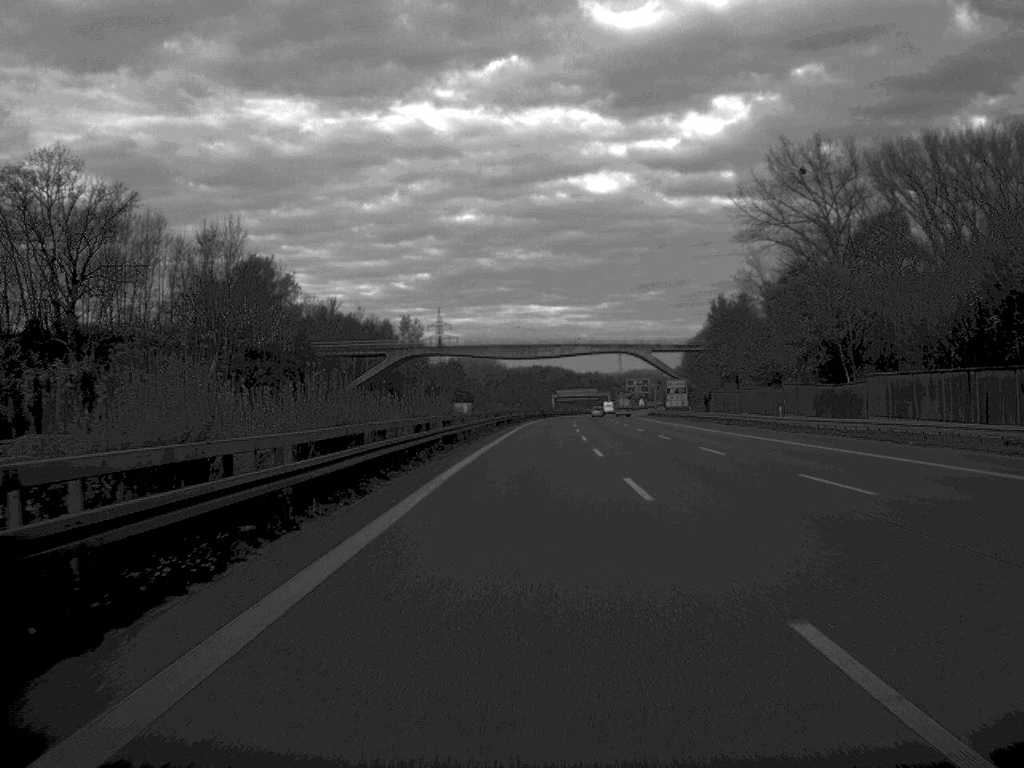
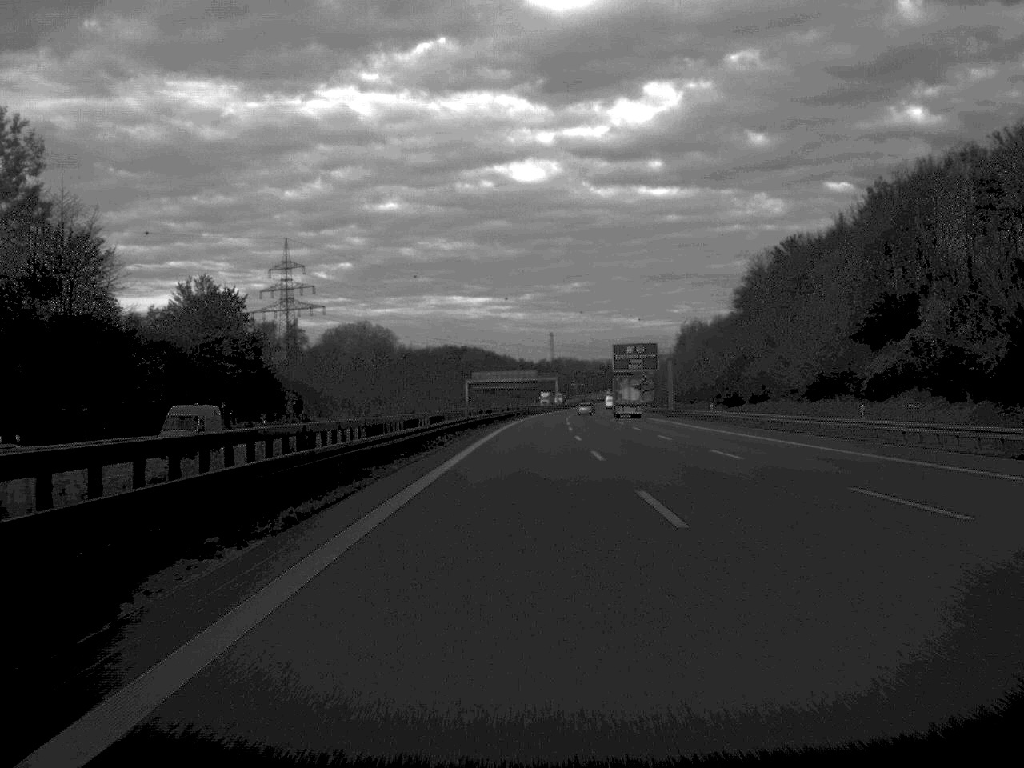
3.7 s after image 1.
(+5.1, +166.3) m; +4°
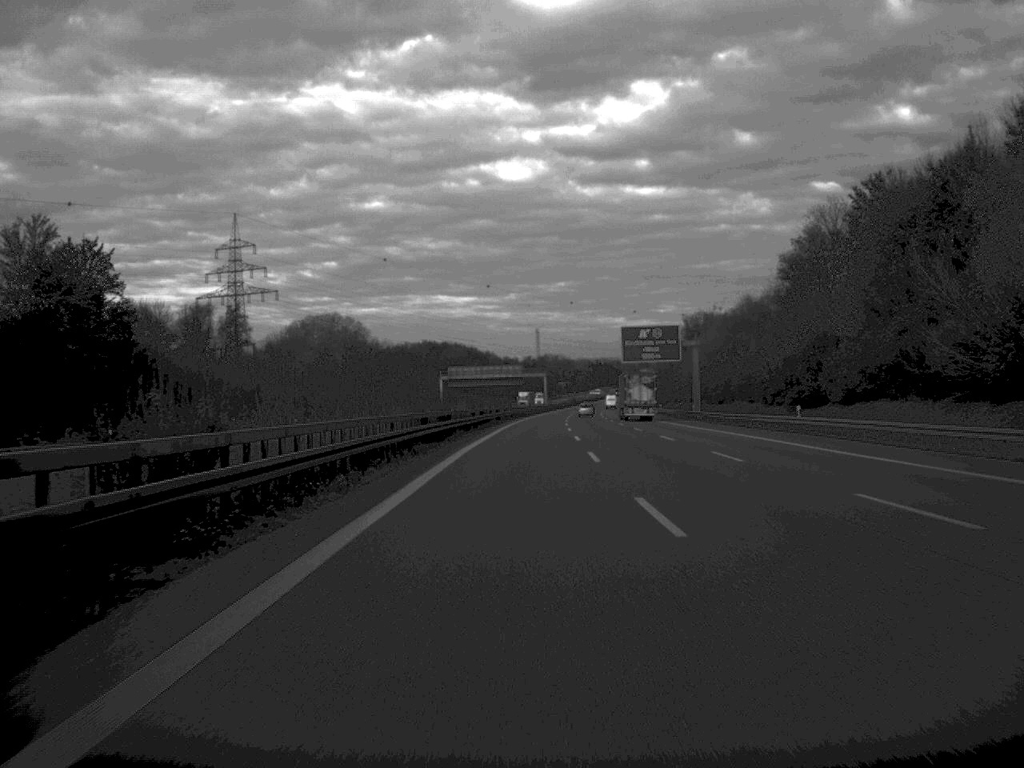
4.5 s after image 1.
(+0.2, +36.3) m; +1°
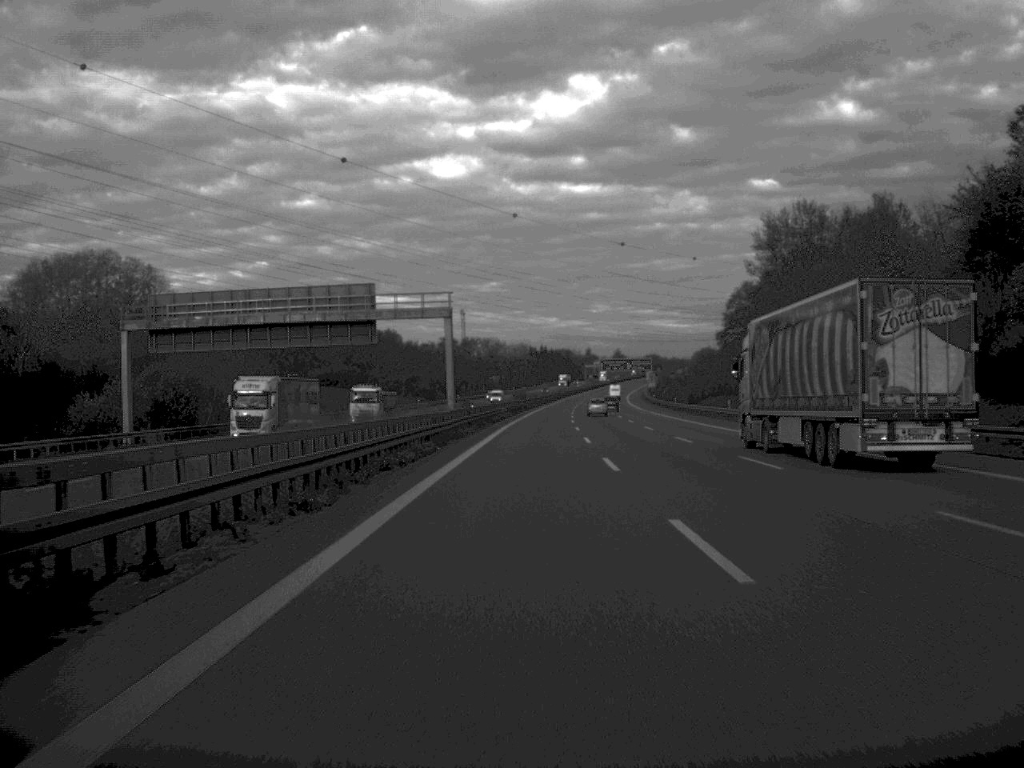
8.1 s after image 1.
(+4.1, +164.8) m; +3°
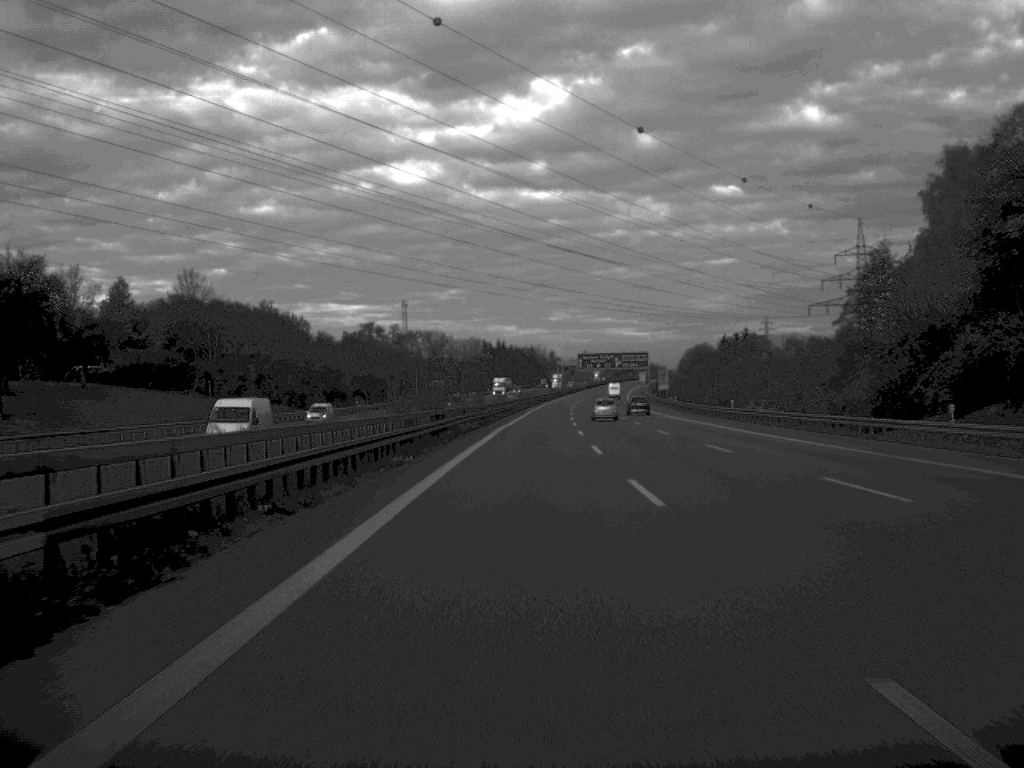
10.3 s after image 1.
(+1.7, +99.7) m; +2°
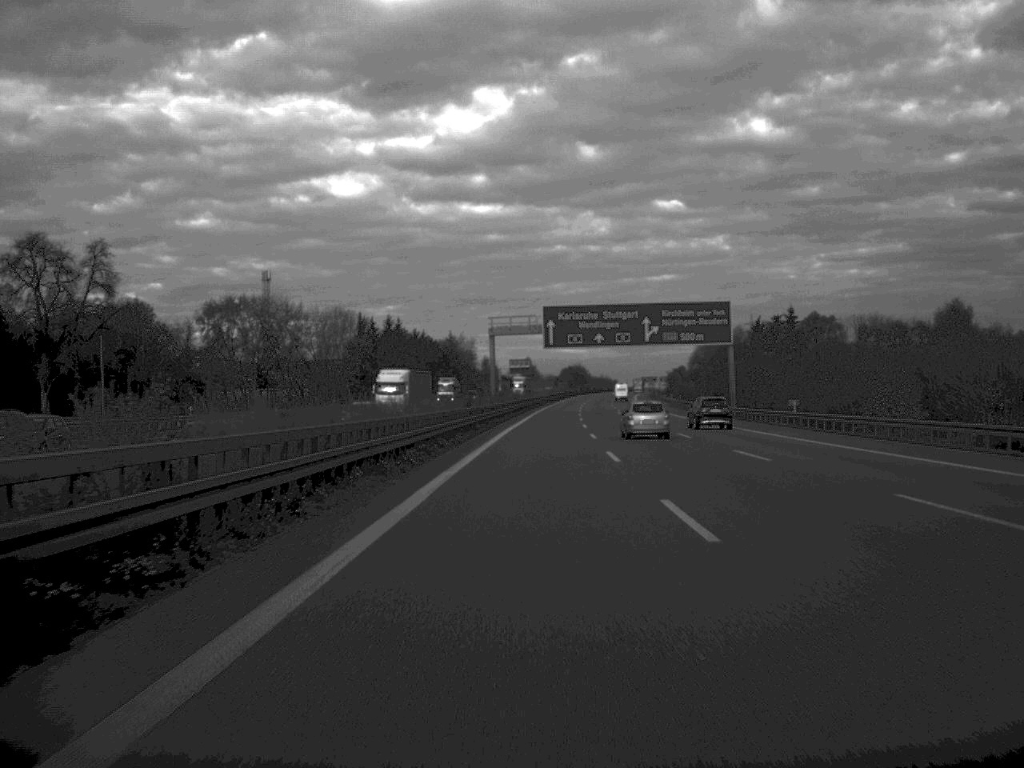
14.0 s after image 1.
(+4.3, +165.9) m; +3°
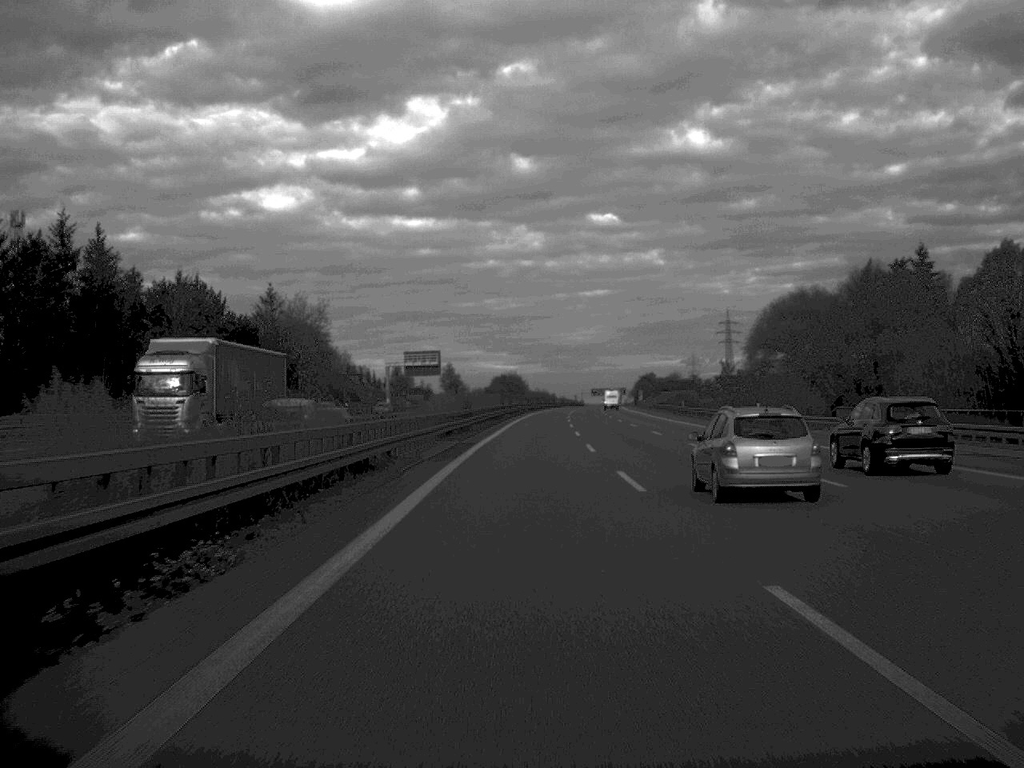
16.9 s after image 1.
(+3.6, +134.2) m; +3°
